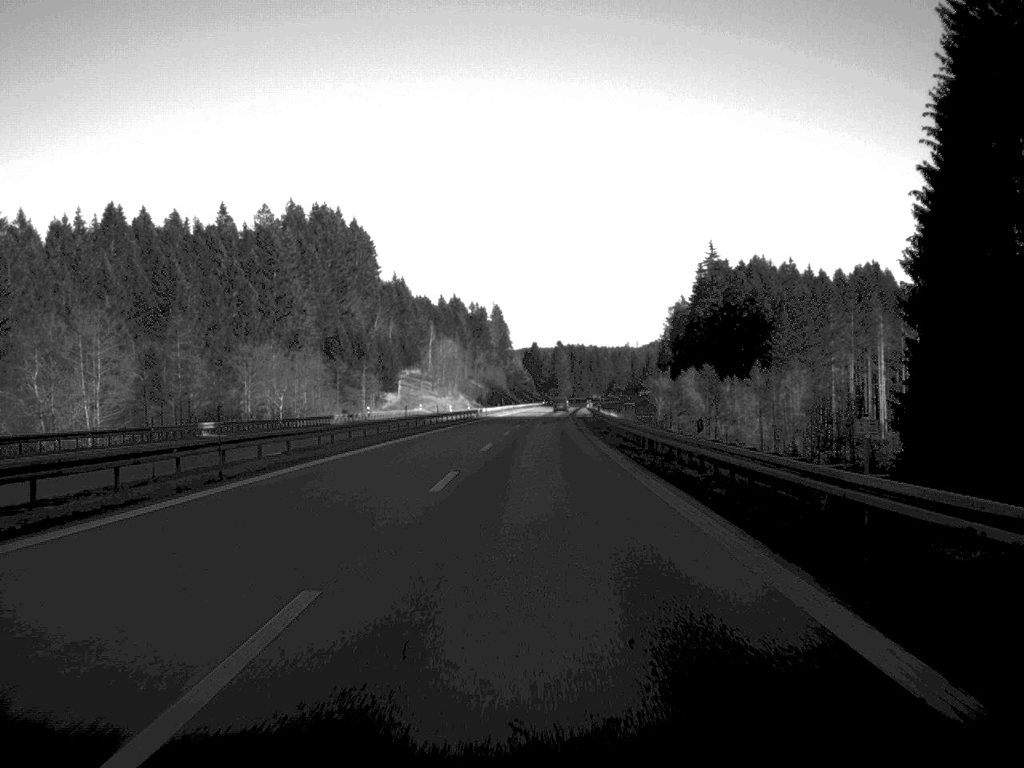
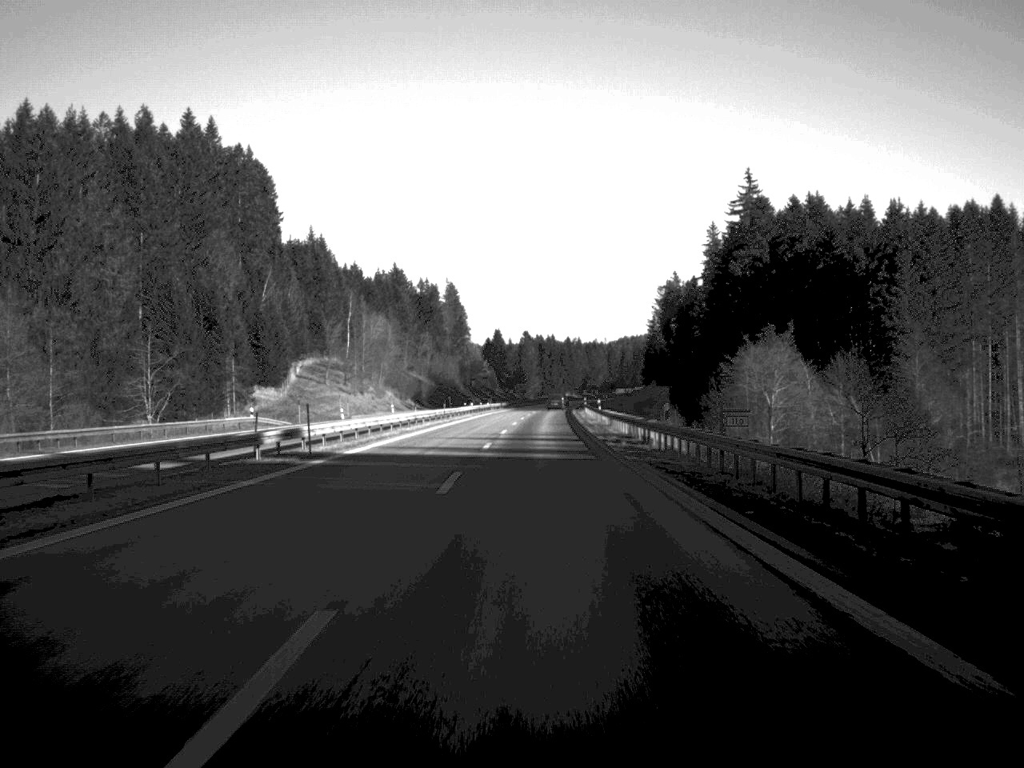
(+1.3, +89.3) m; +2°
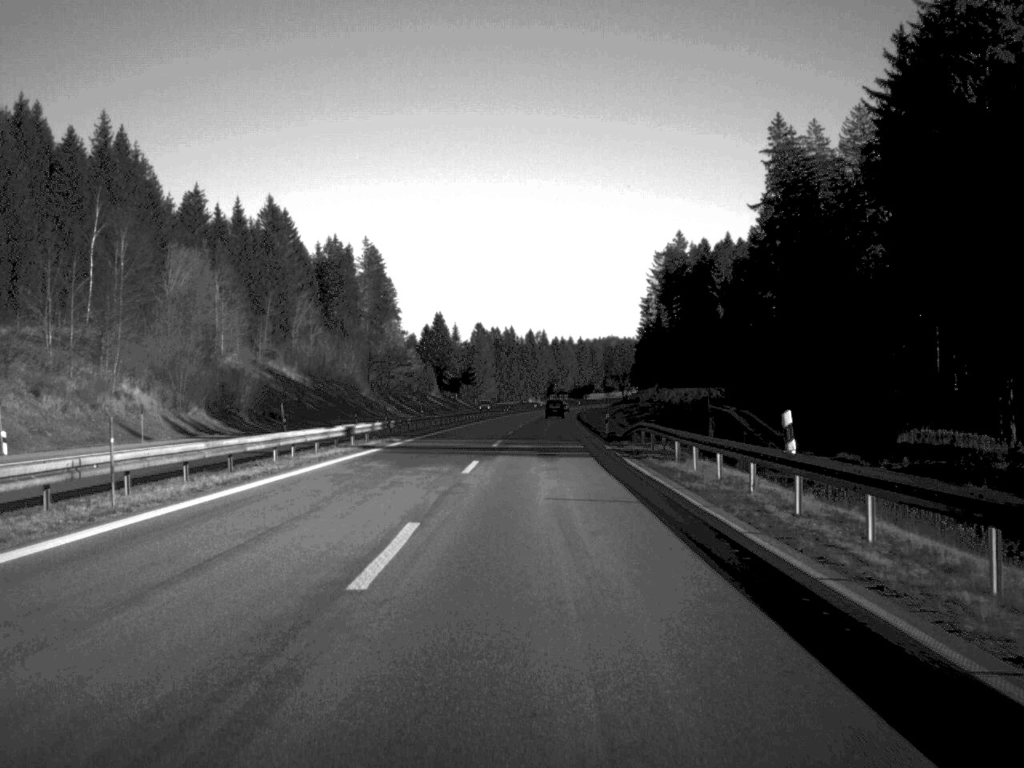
(+1.8, +116.8) m; +2°
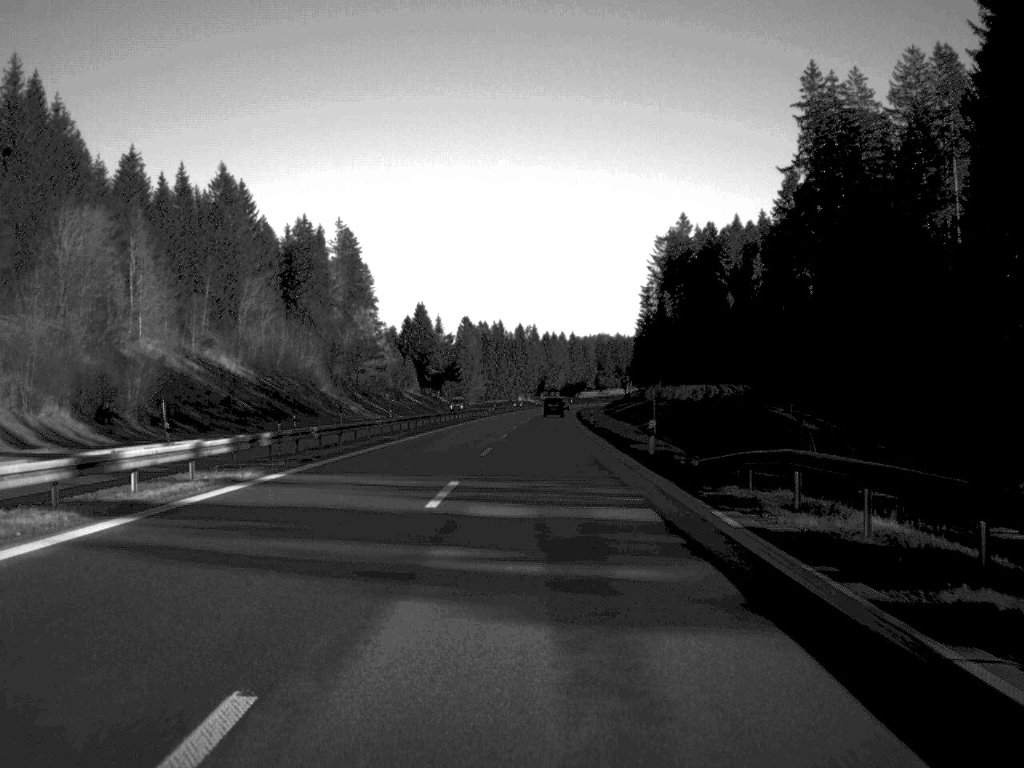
(+0.1, +27.5) m; 0°
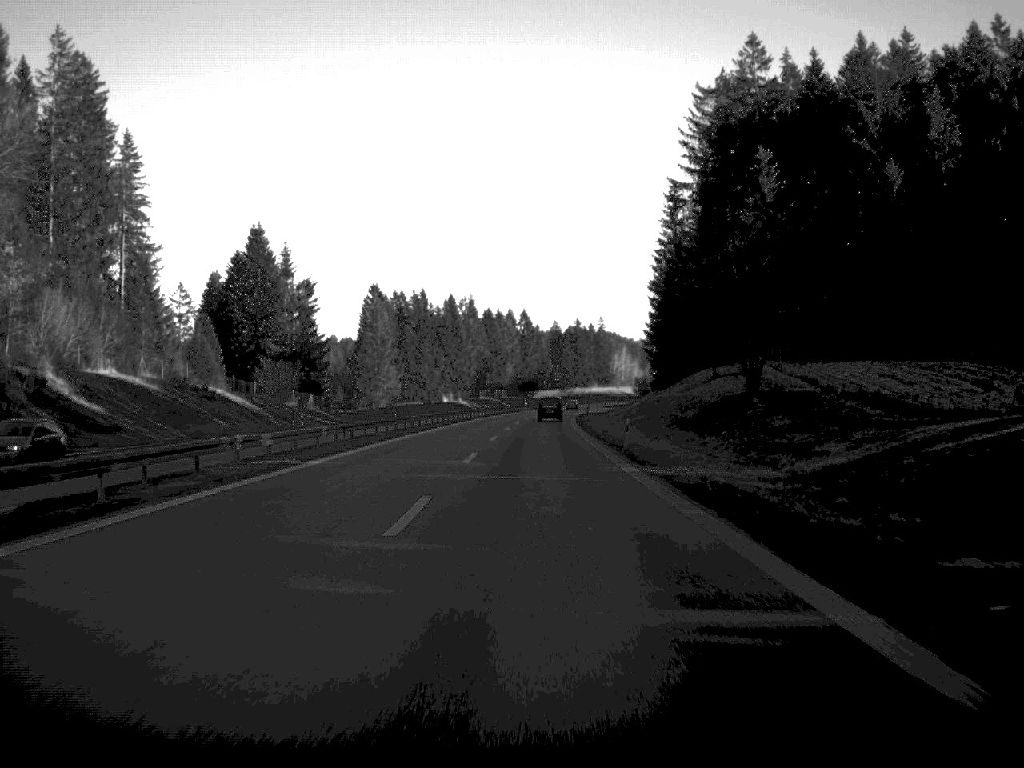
(+3.1, +145.3) m; +2°
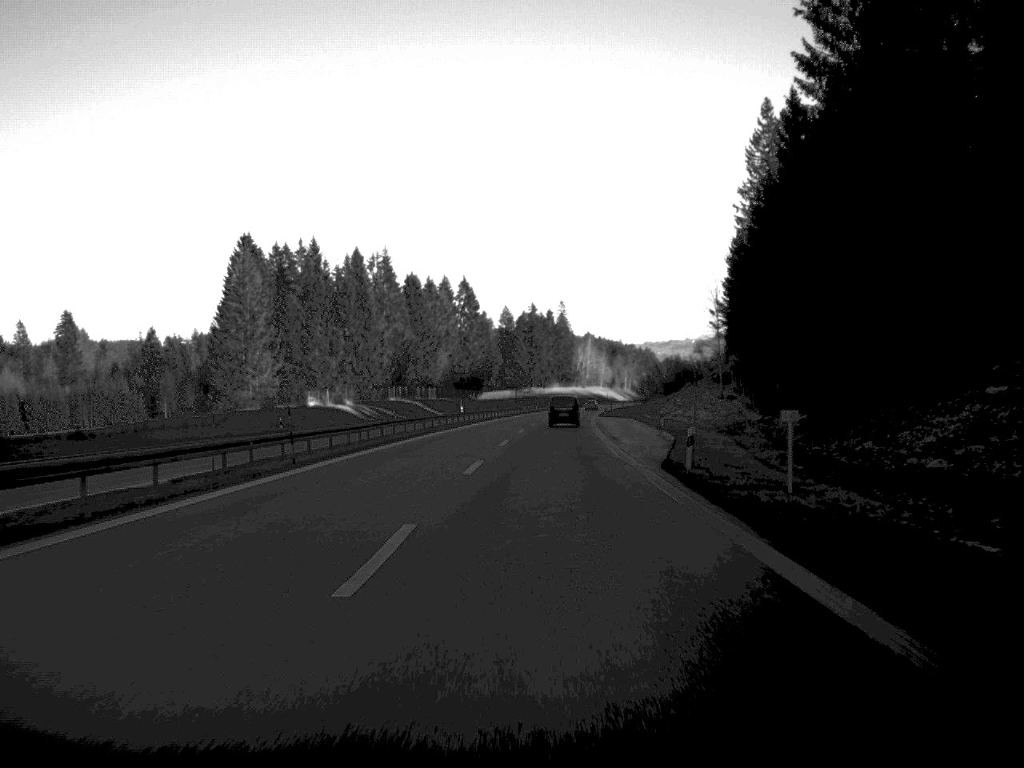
(+1.9, +111.1) m; +2°
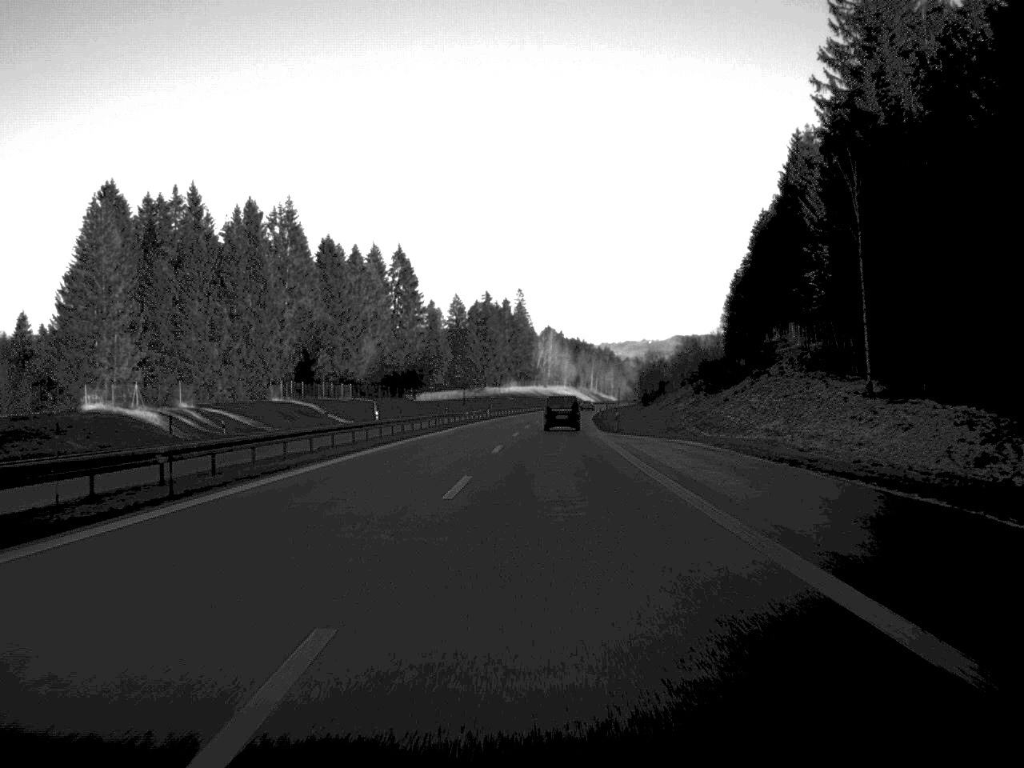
(+1.0, +60.1) m; +2°
